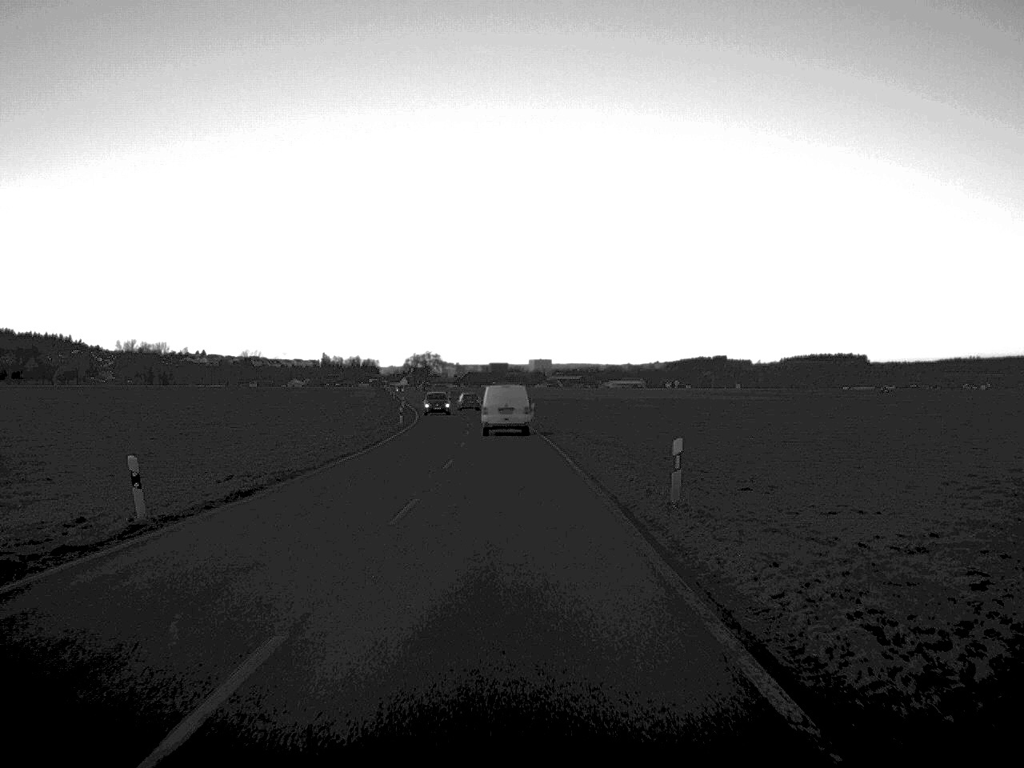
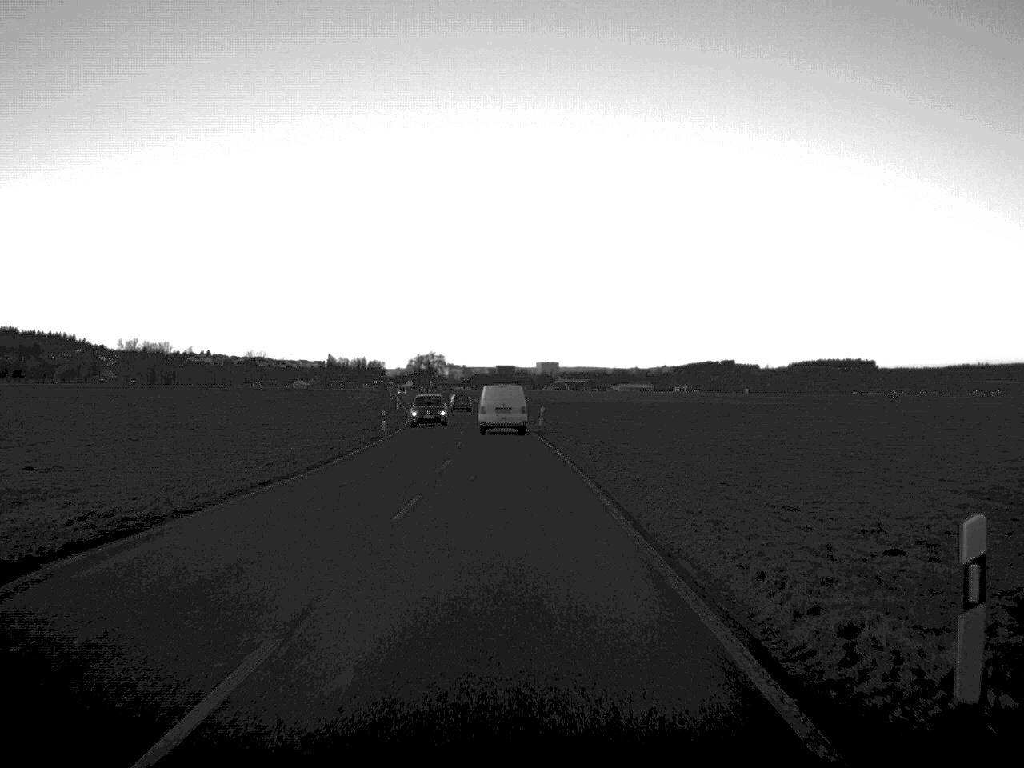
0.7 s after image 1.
(0.0, +12.0) m; 0°
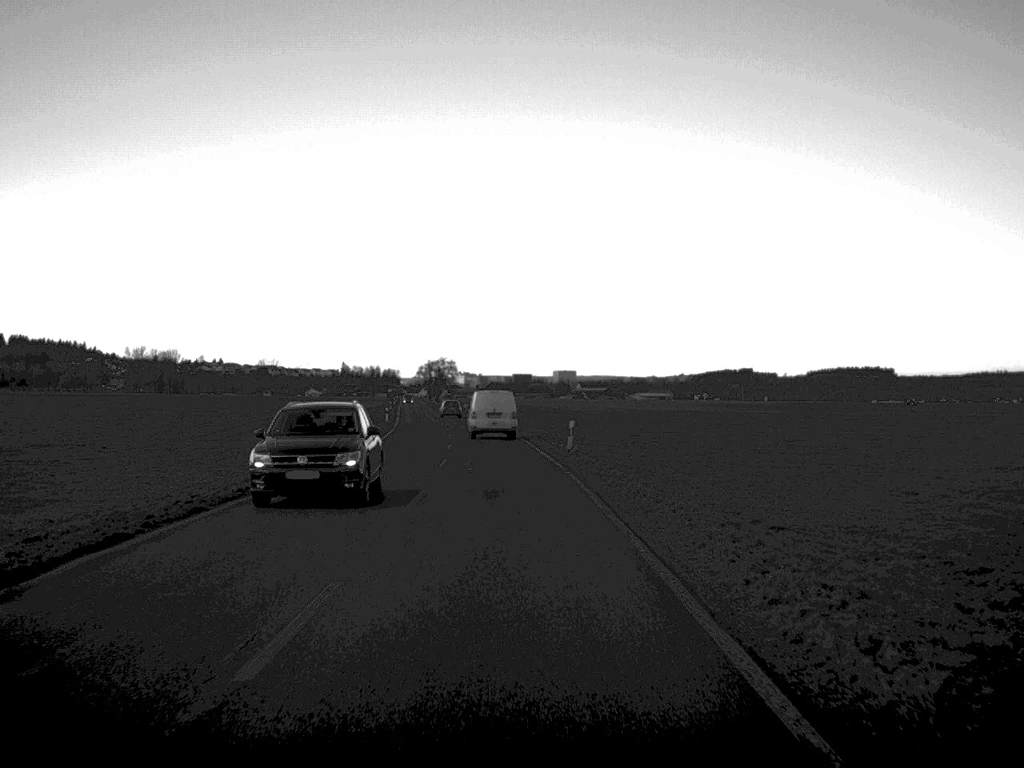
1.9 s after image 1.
(-0.1, +21.0) m; -1°
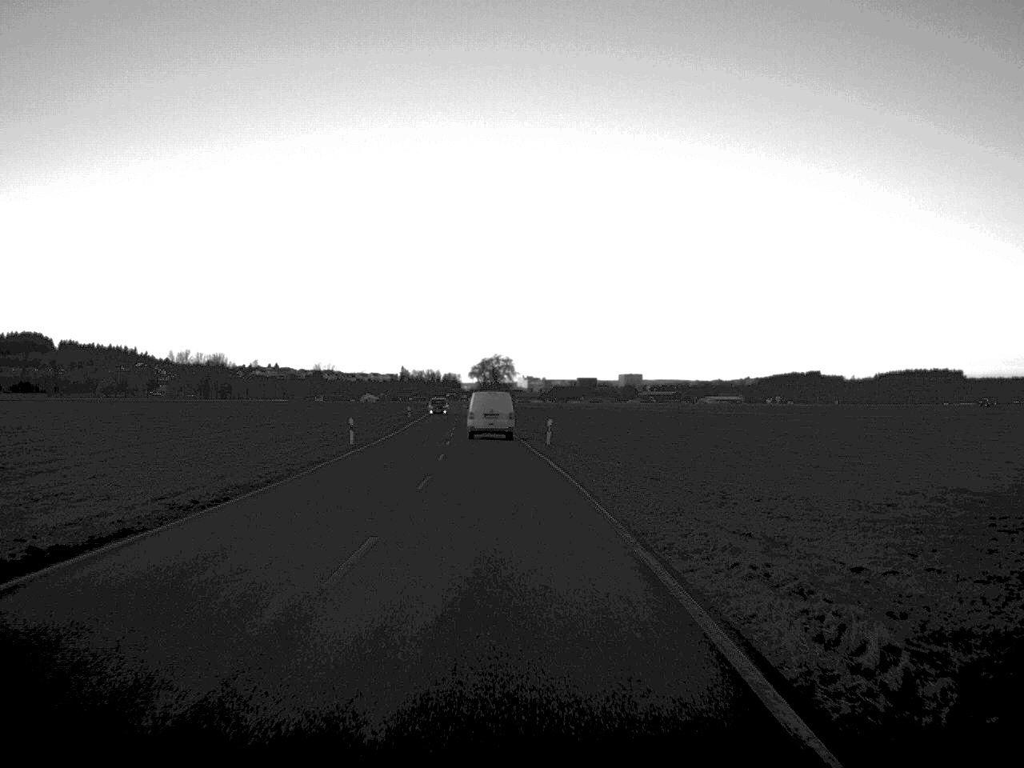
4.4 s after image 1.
(-1.0, +44.3) m; -3°
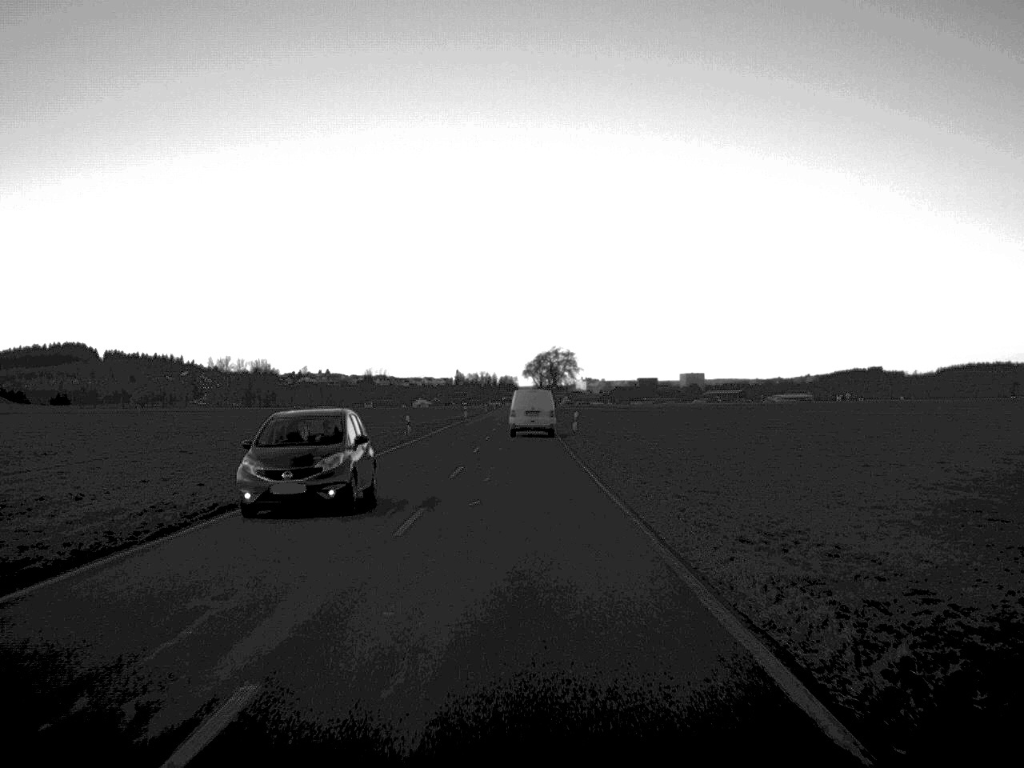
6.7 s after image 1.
(-1.2, +43.5) m; -3°
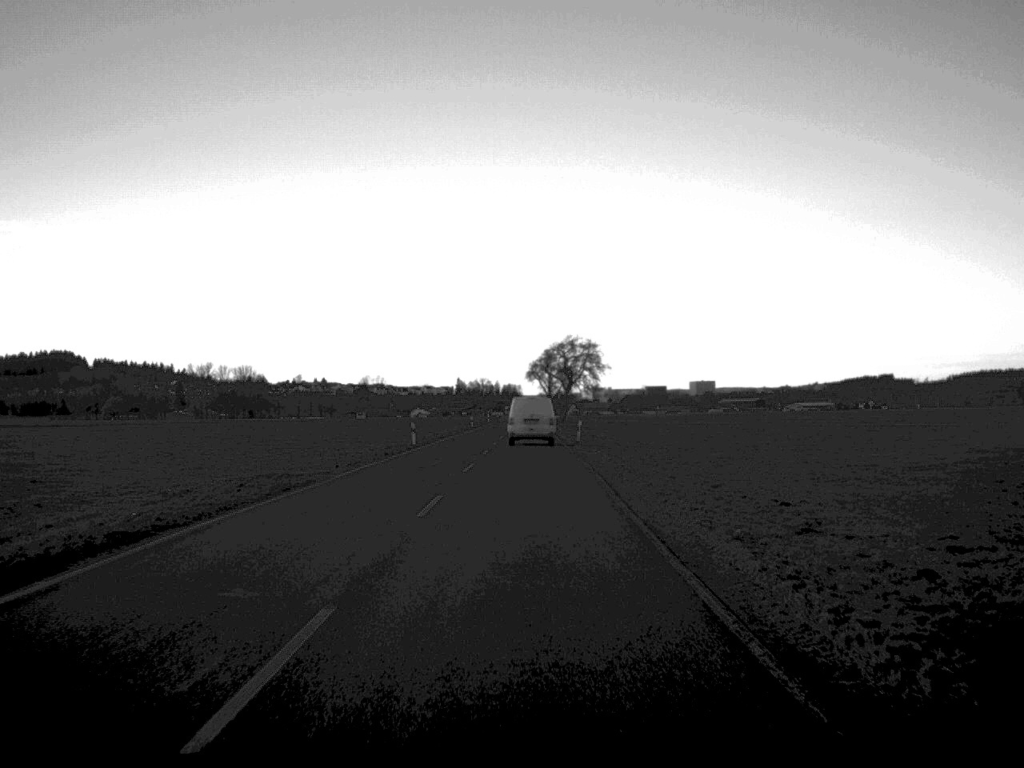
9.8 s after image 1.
(-0.1, +56.8) m; 0°
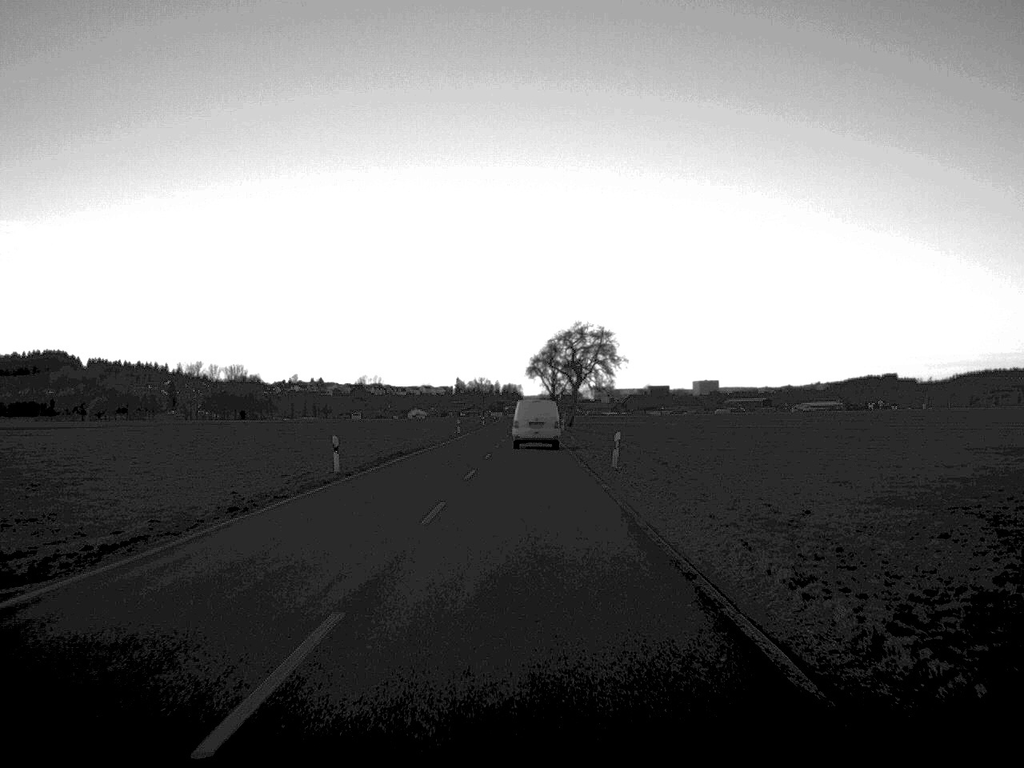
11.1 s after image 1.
(0.0, +24.2) m; 0°
